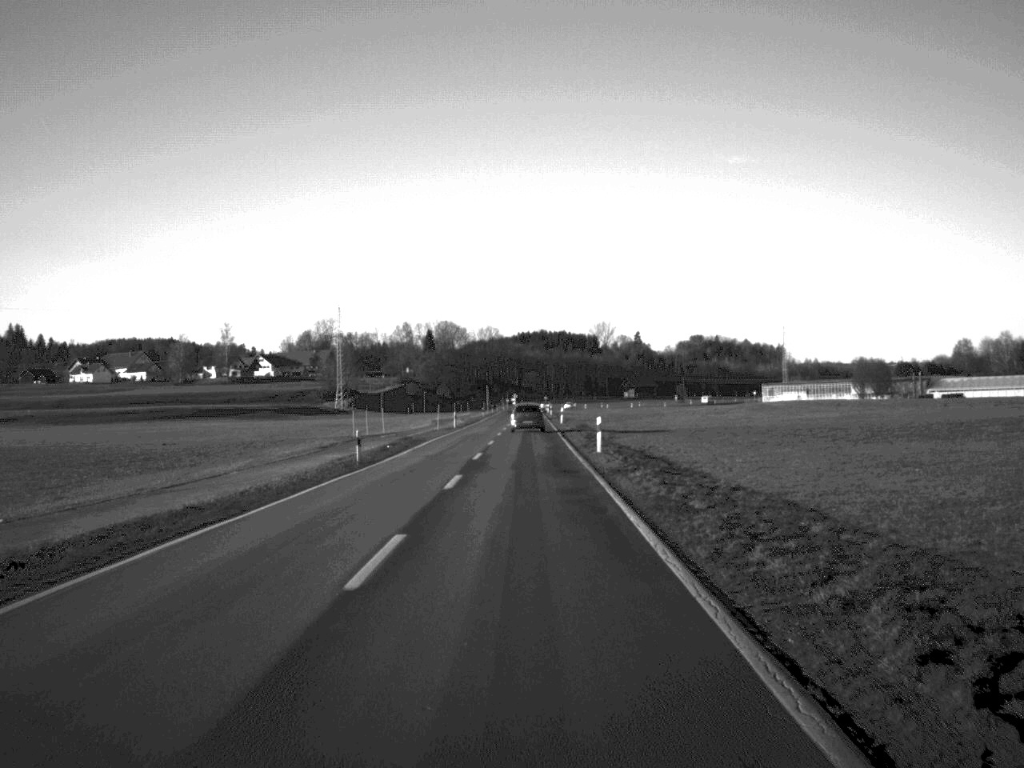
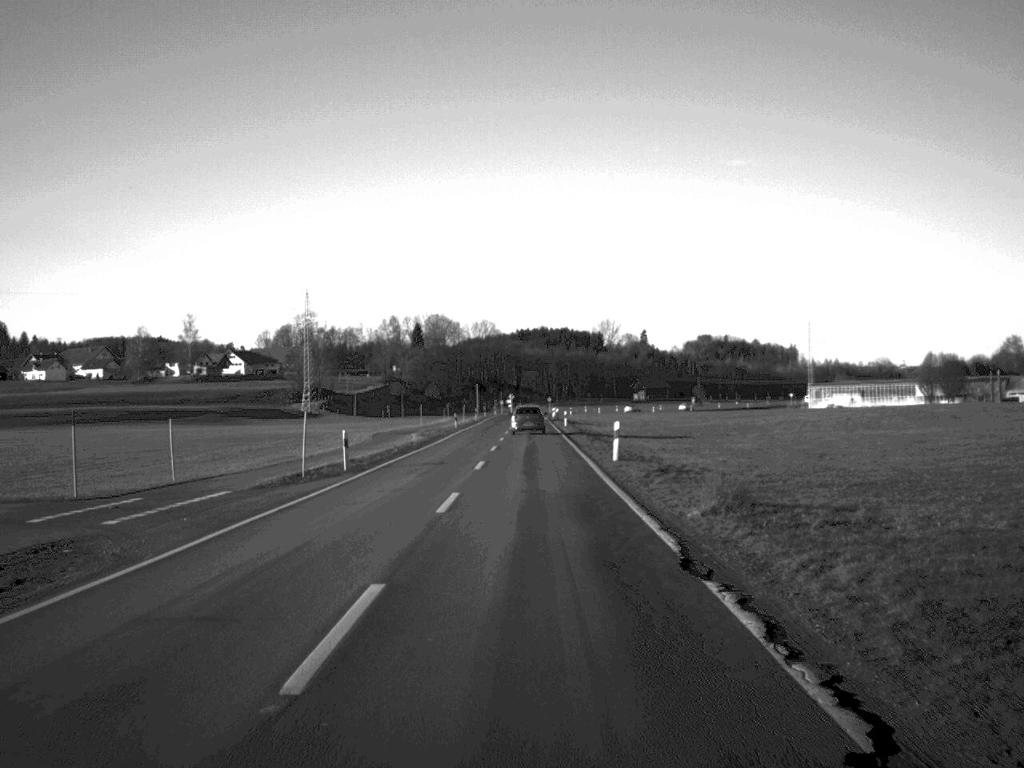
(-0.1, +51.9) m; 0°
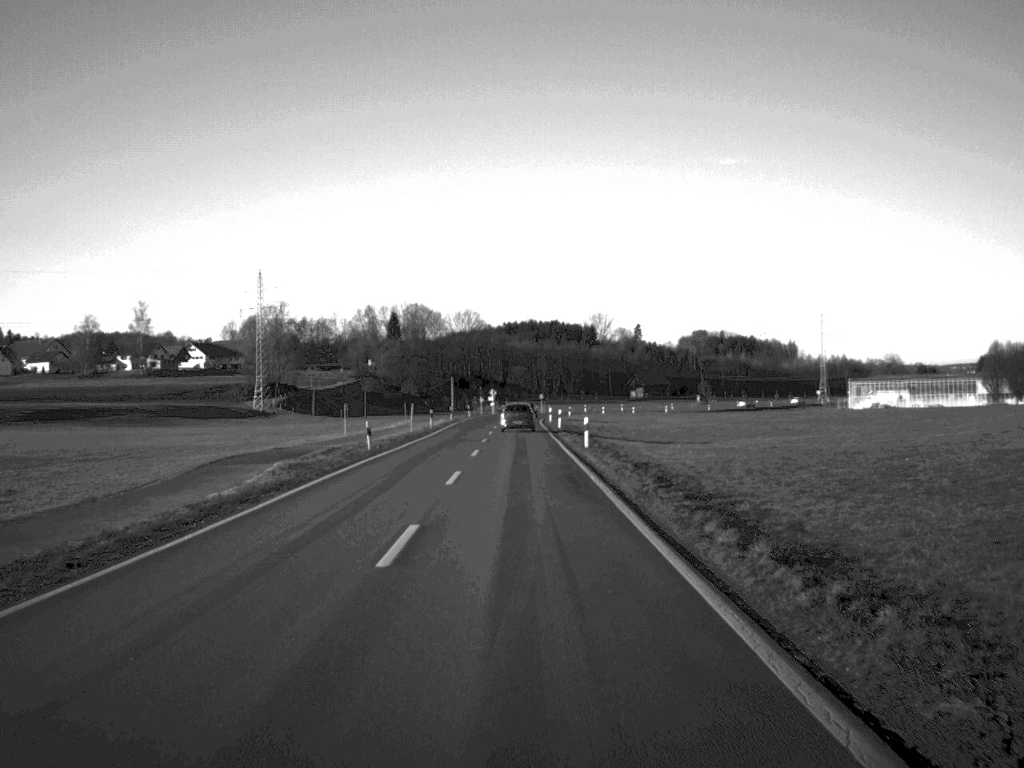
(+0.2, +41.7) m; 0°
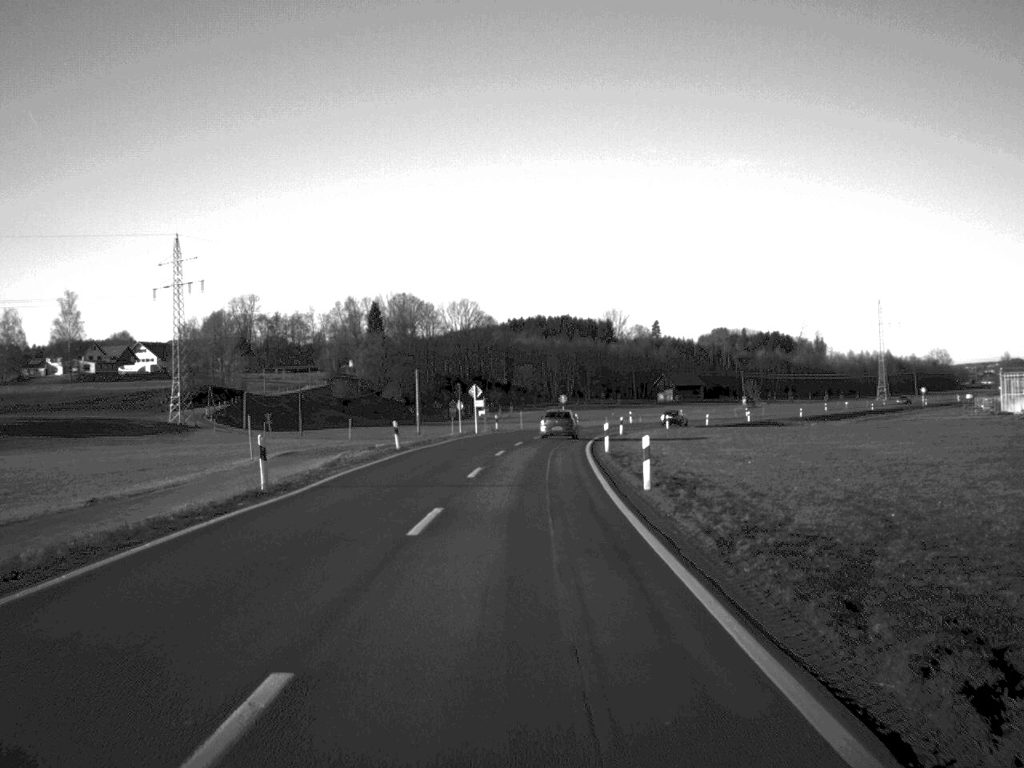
(-0.4, +68.4) m; 0°
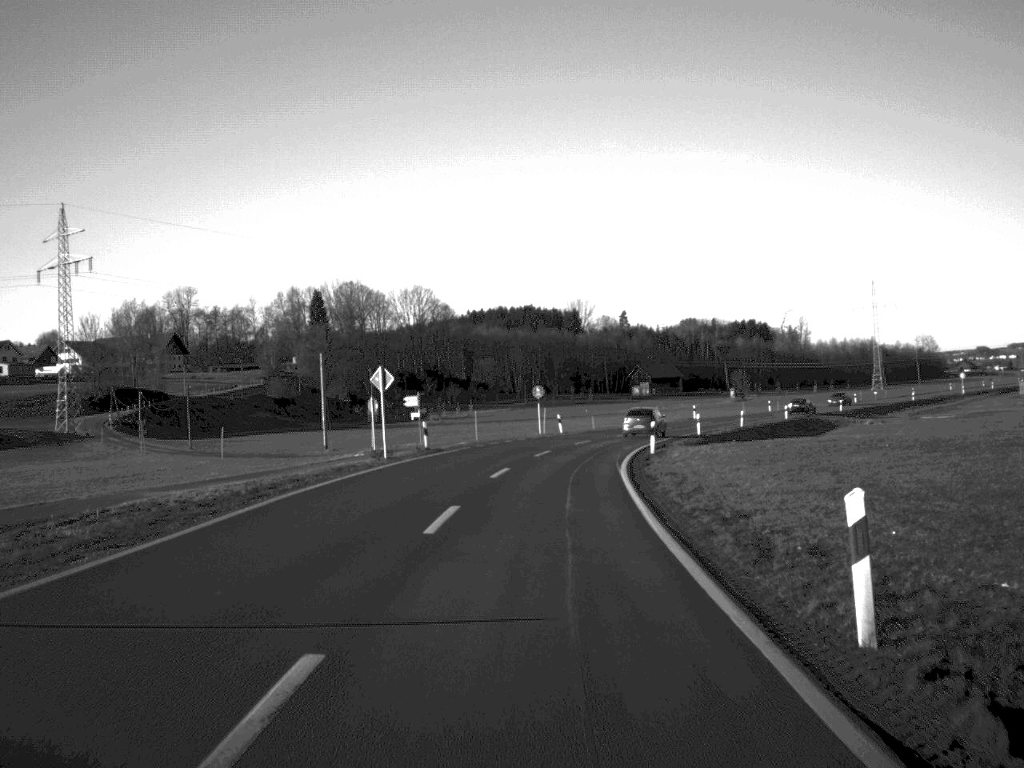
(+0.4, +39.4) m; +2°
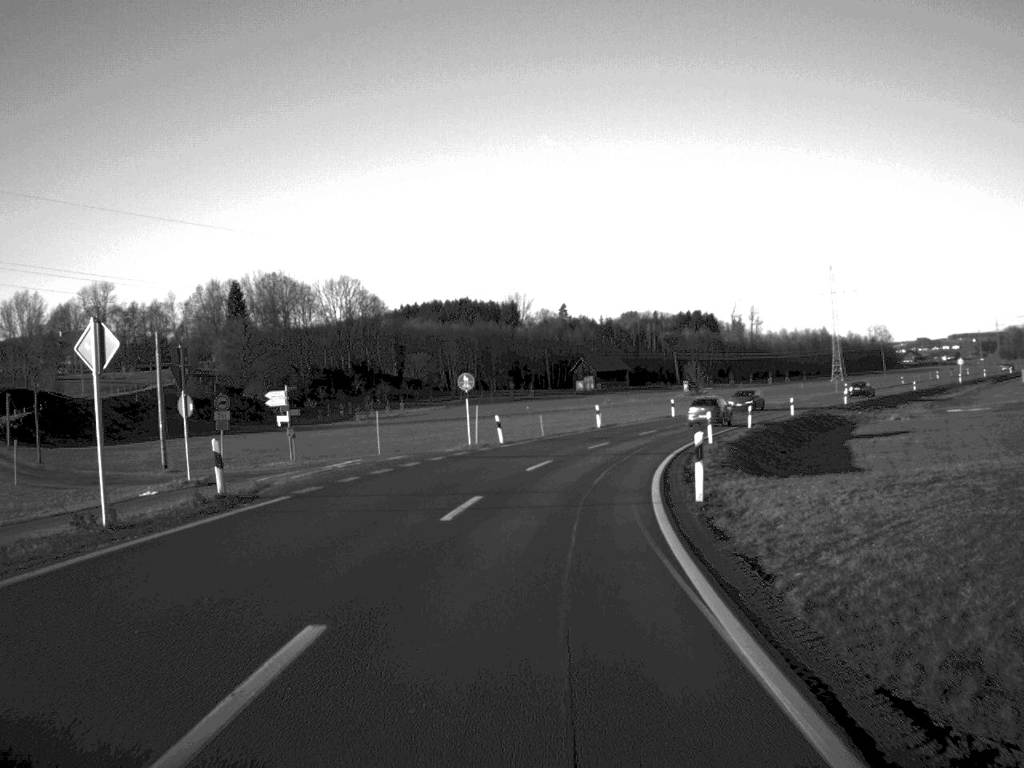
(+0.8, +26.3) m; +4°
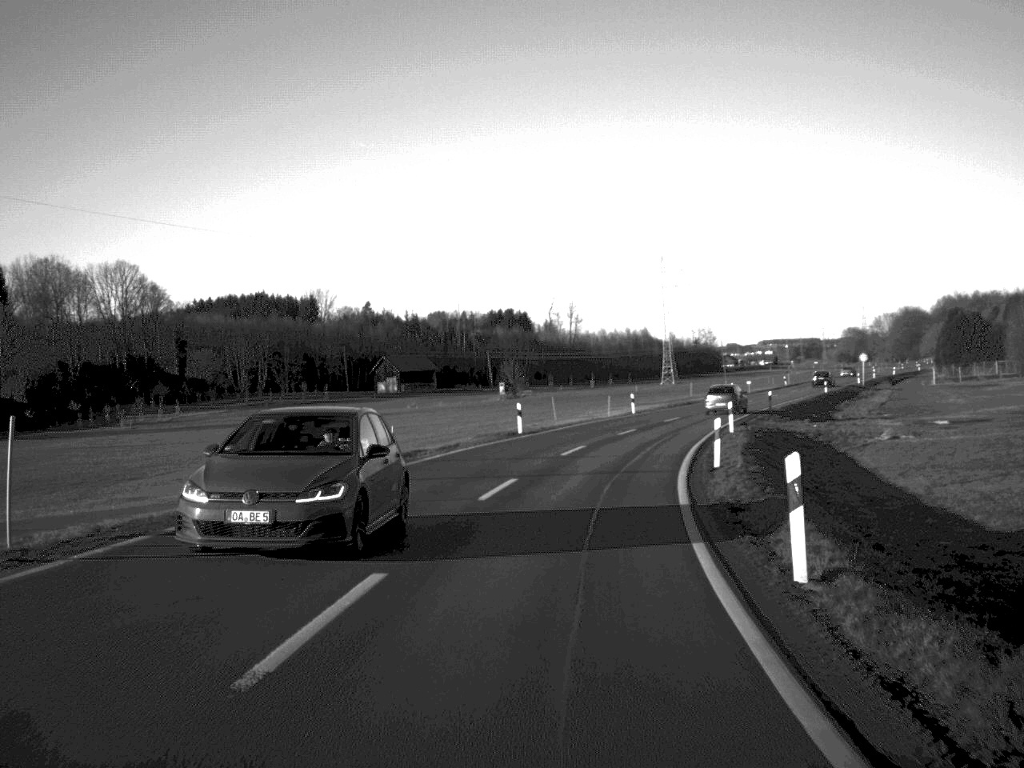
(+1.8, +27.7) m; +8°
